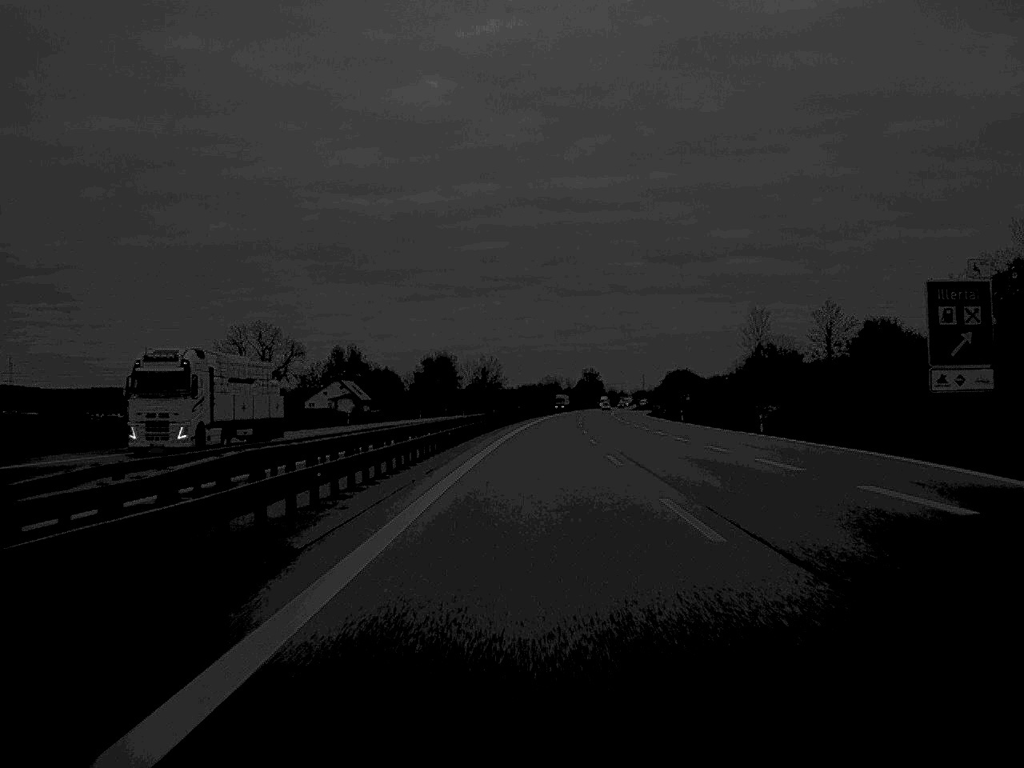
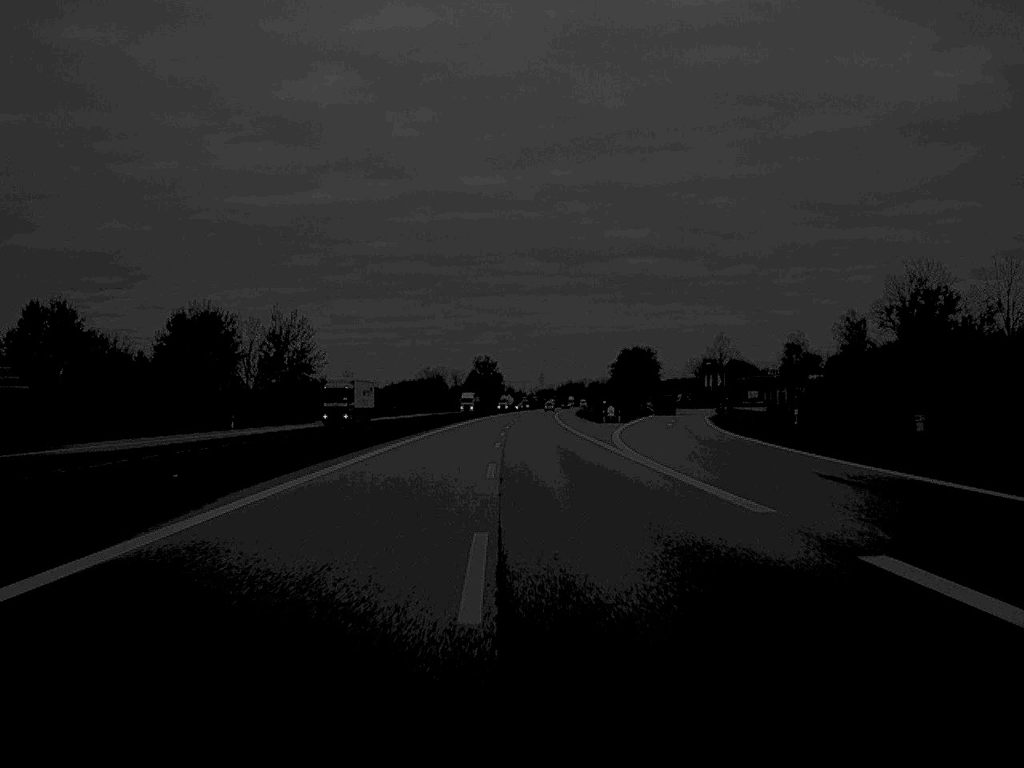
(+7.6, +165.5) m; +5°
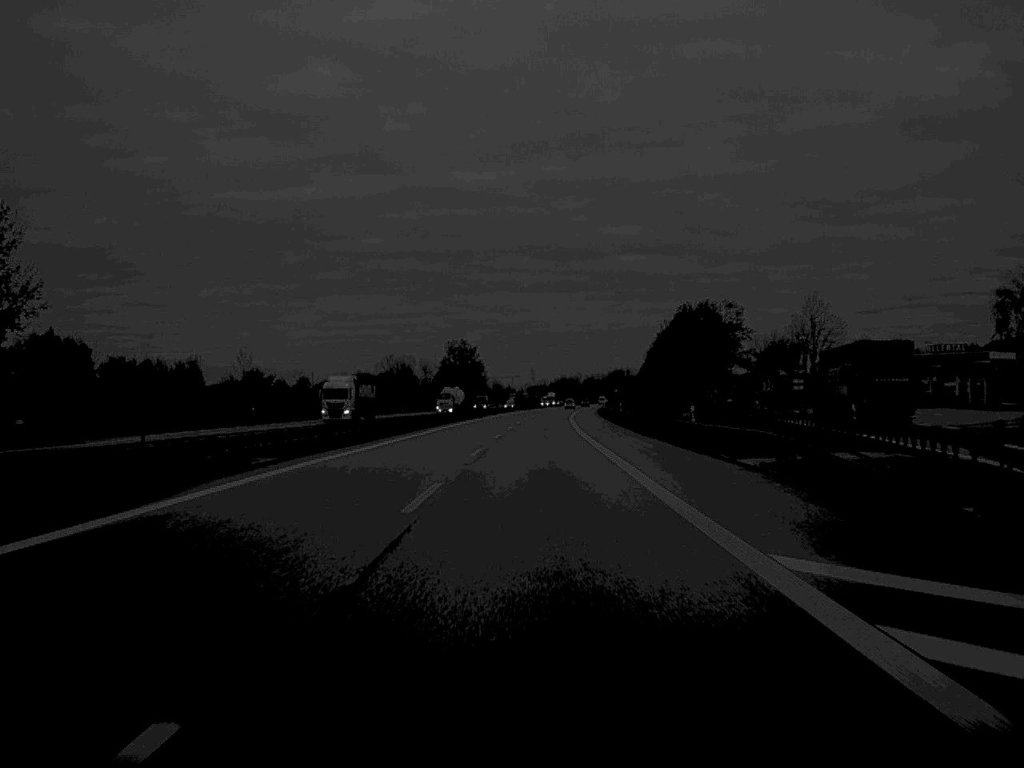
(+0.5, +98.2) m; 0°
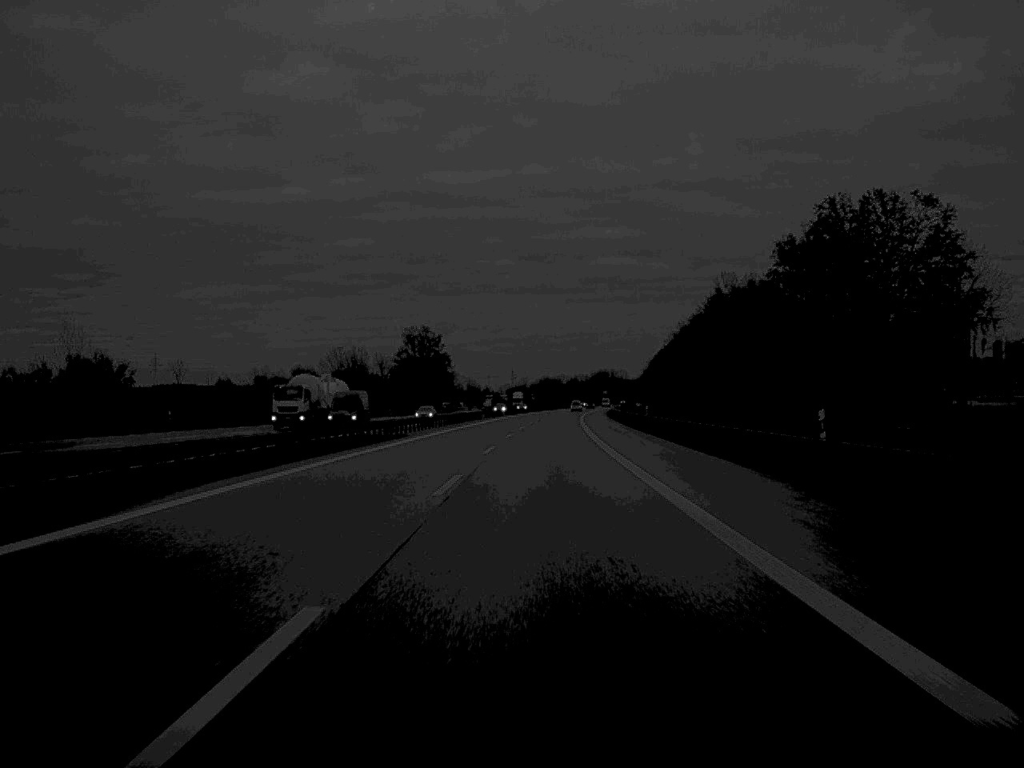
(+0.6, +68.0) m; +1°
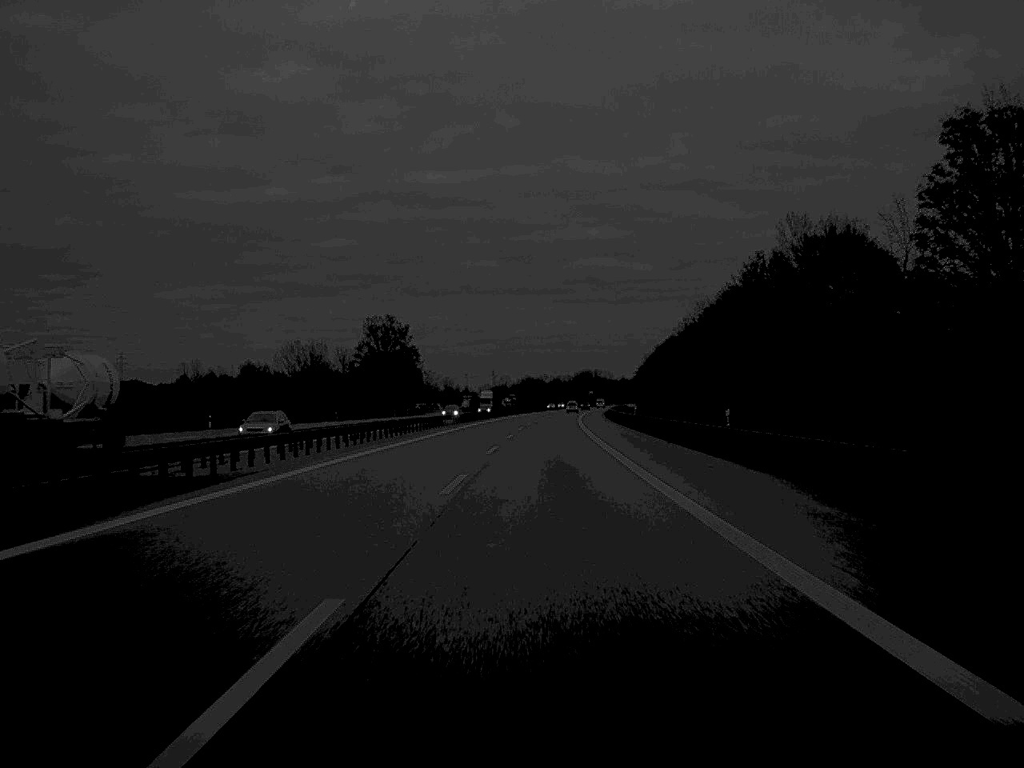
(+0.2, +34.8) m; +1°
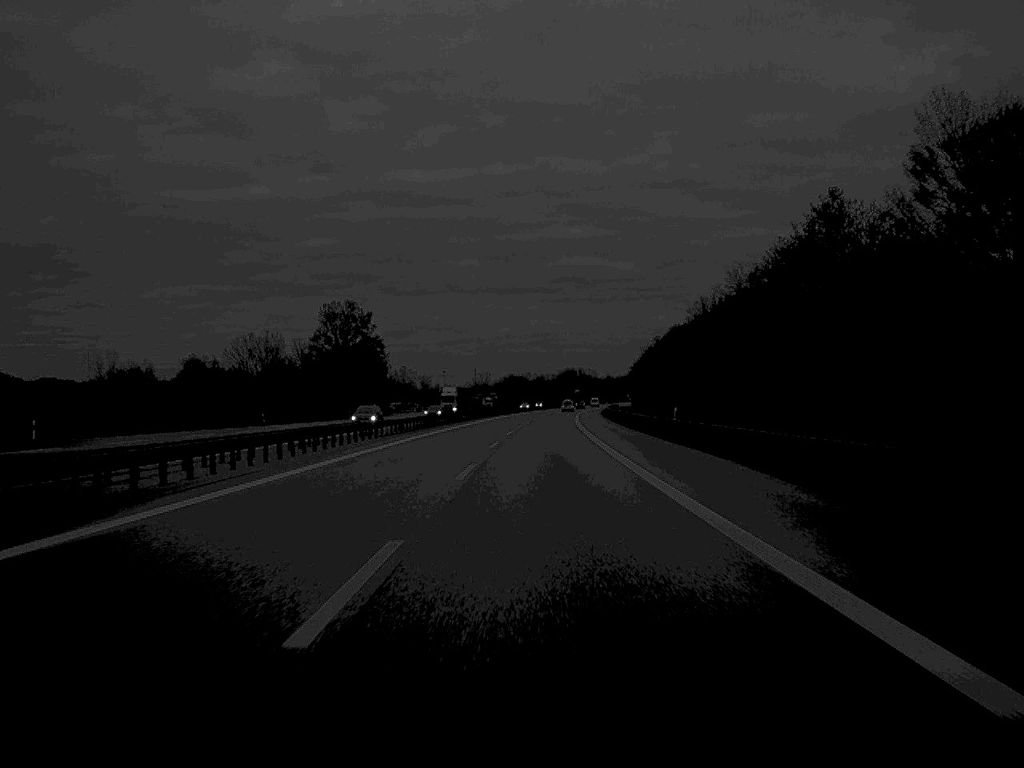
(+0.2, +31.7) m; +1°
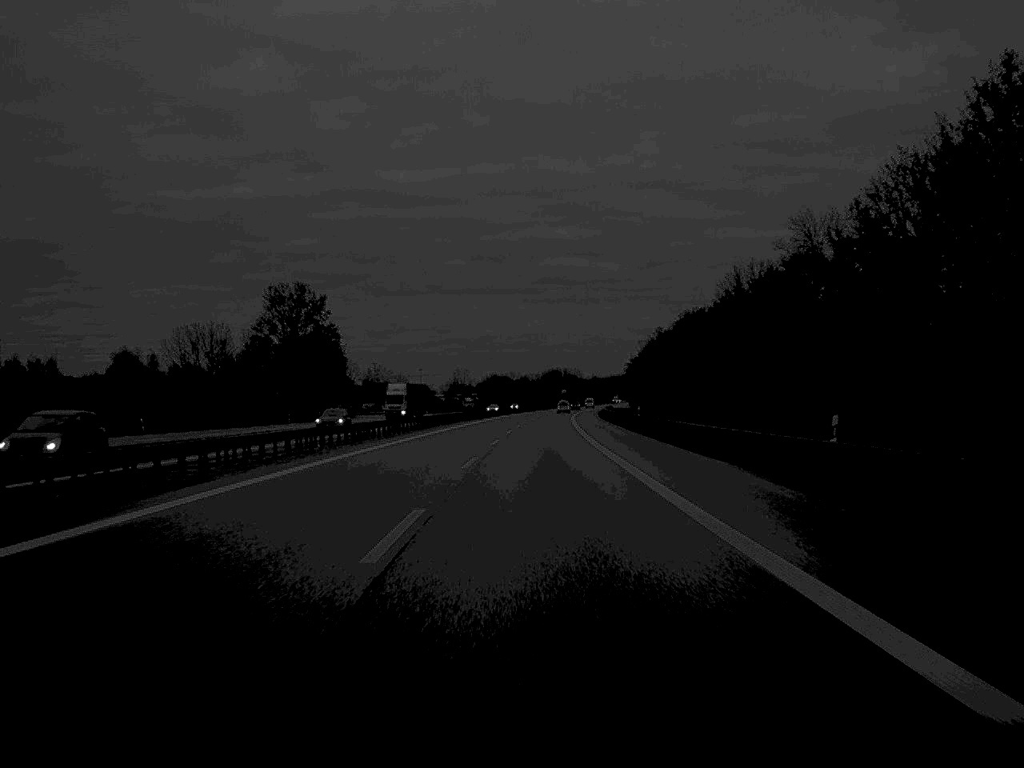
(+0.2, +31.6) m; +1°
